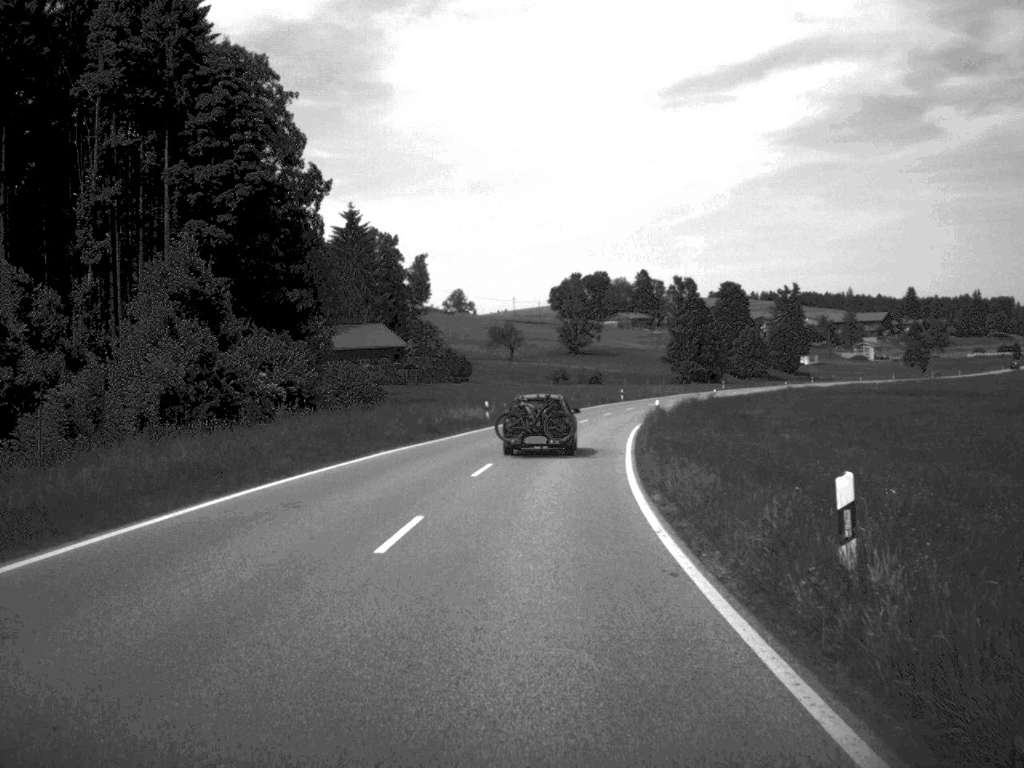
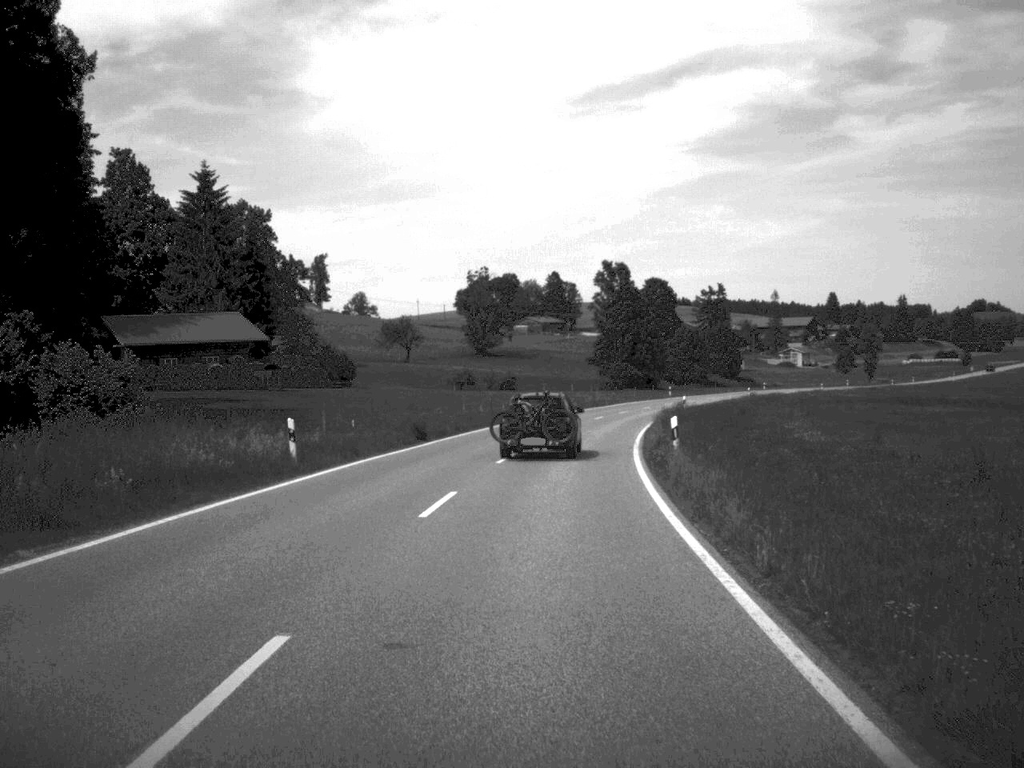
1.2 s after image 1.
(+1.1, +31.7) m; +4°
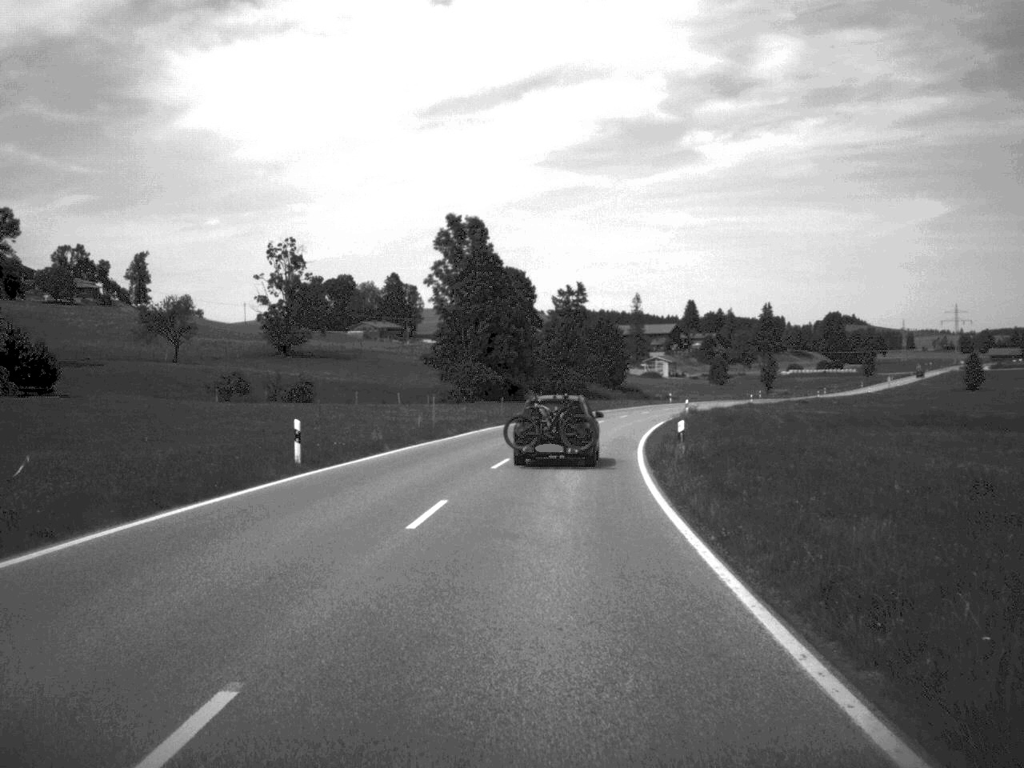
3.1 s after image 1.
(+2.9, +48.3) m; +7°
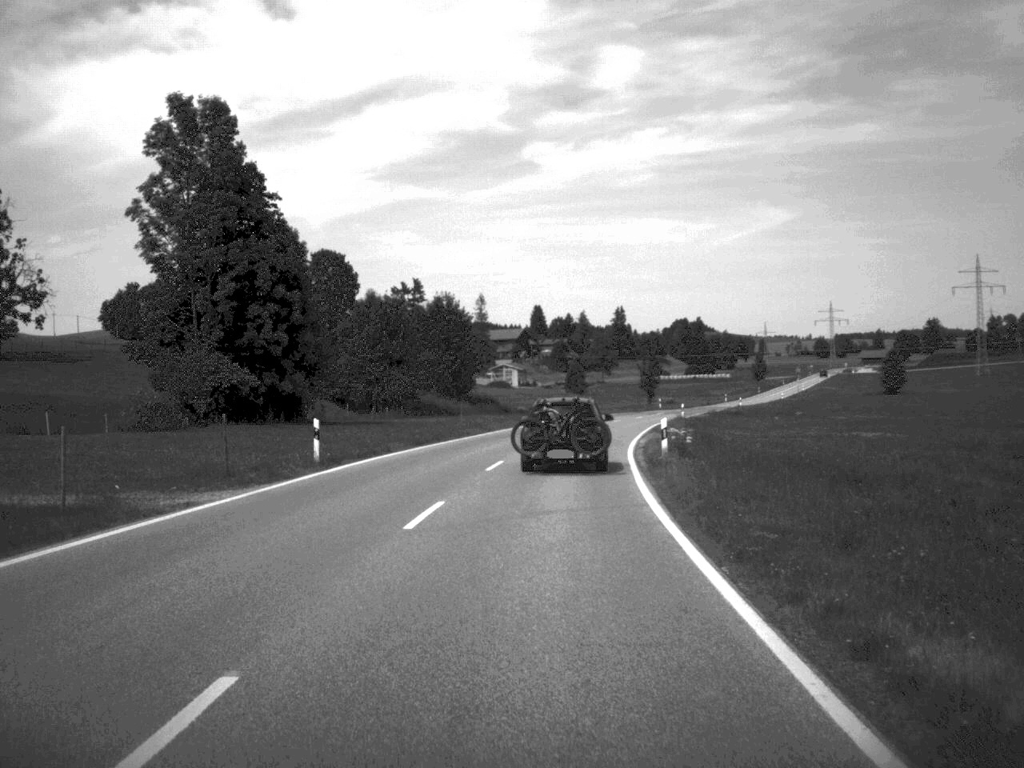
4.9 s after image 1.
(+2.9, +46.5) m; +7°
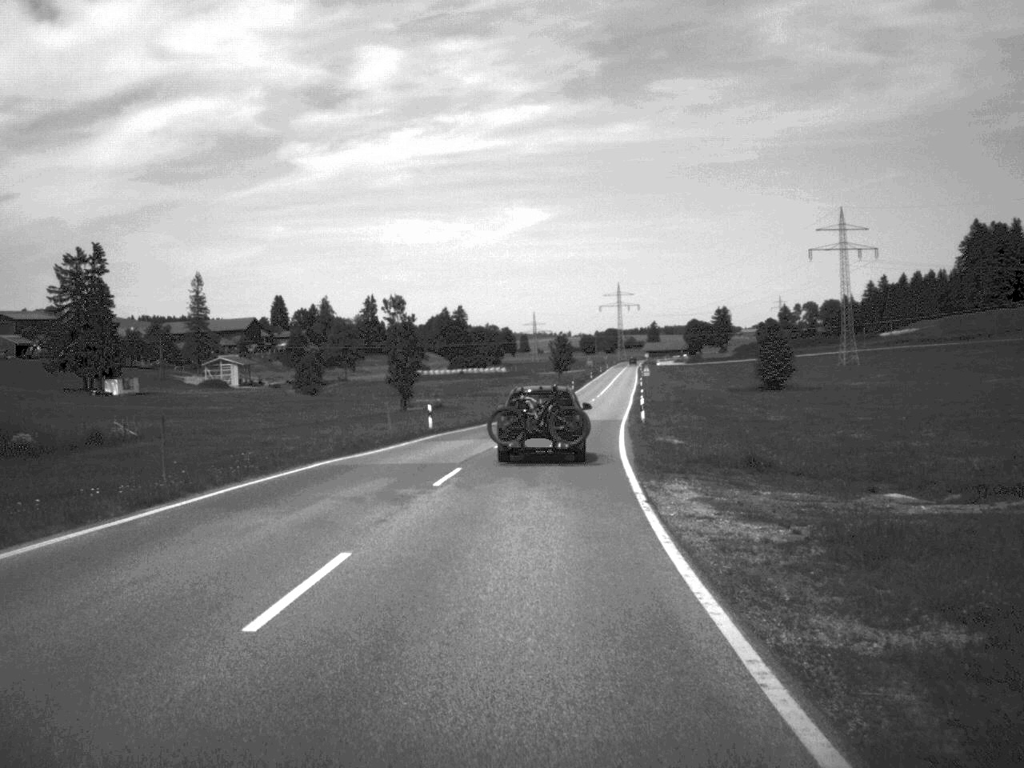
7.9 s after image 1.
(+7.4, +76.7) m; +11°
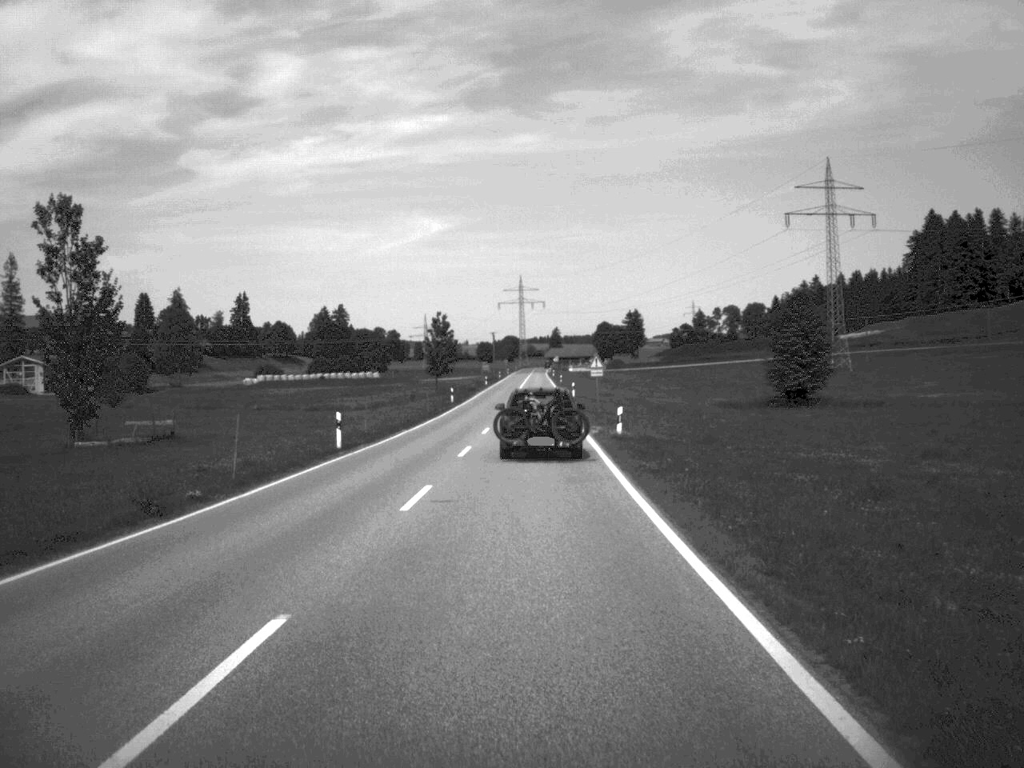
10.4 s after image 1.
(+3.3, +62.2) m; +4°
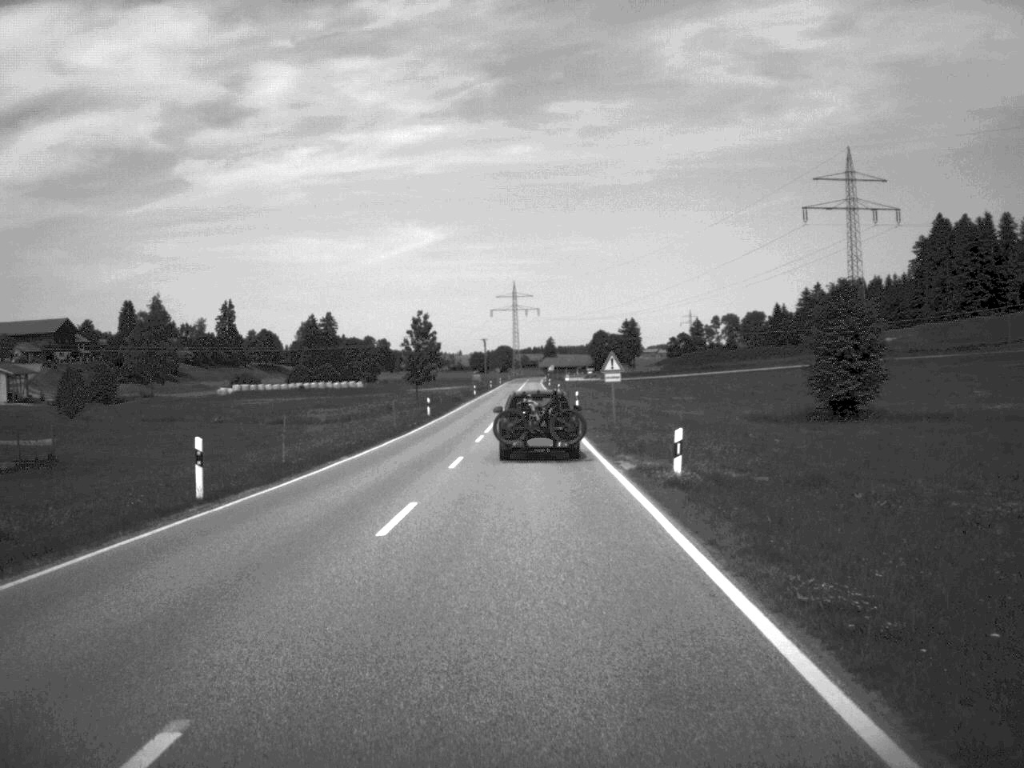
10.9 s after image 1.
(0.0, +14.7) m; 0°
